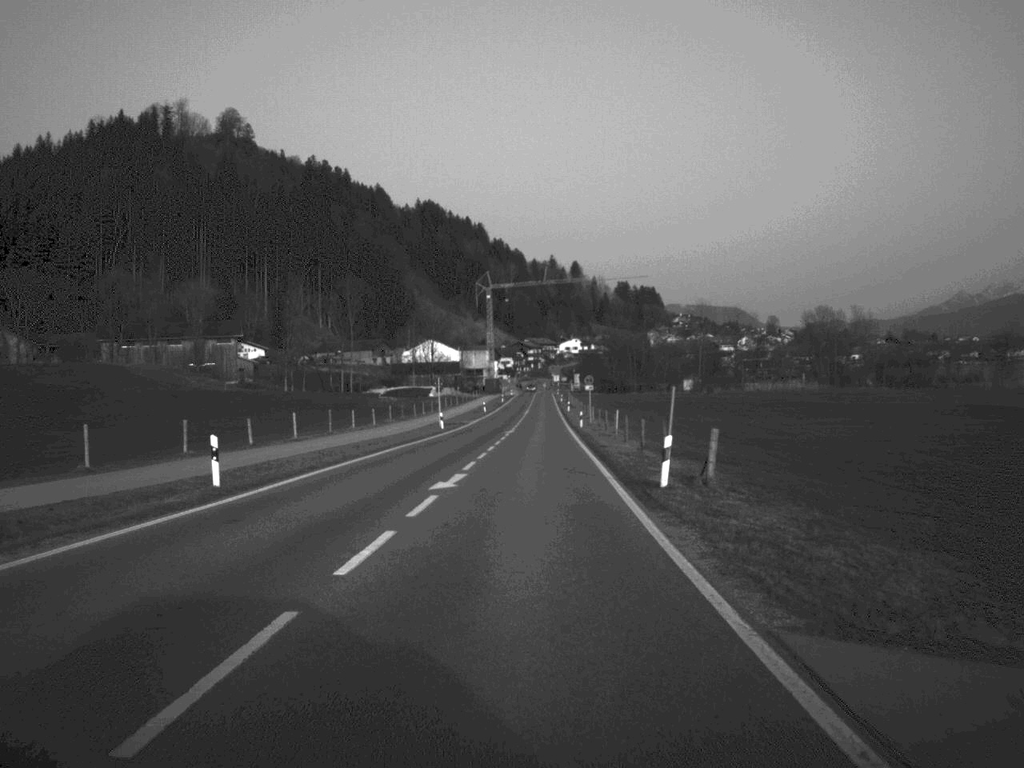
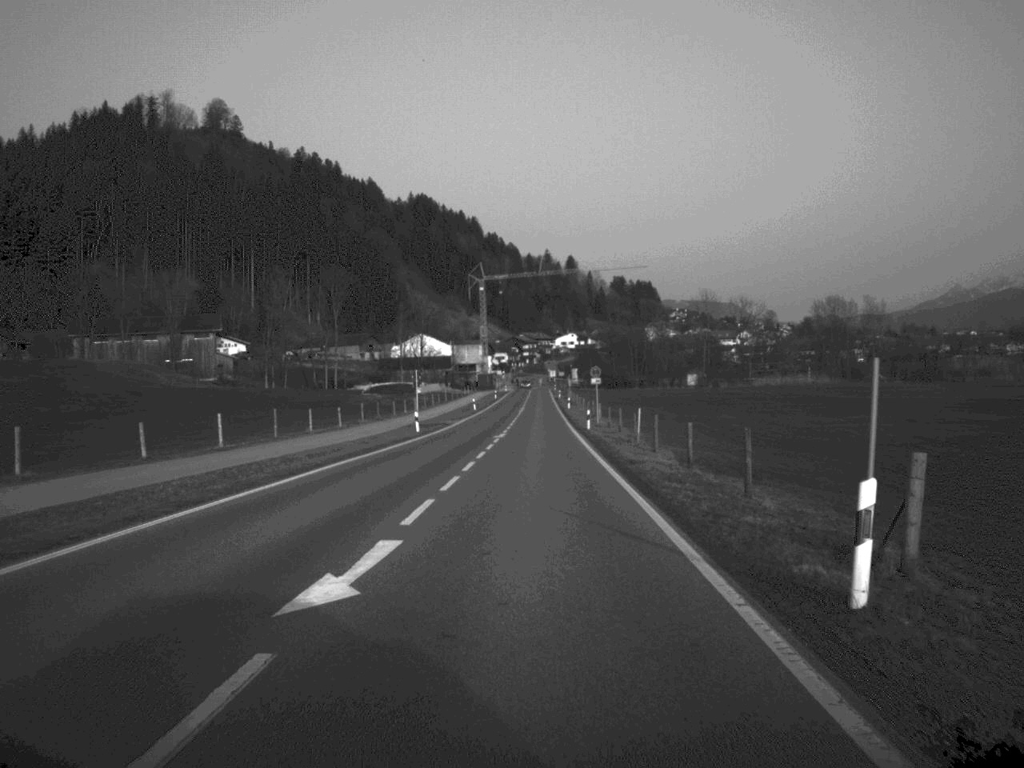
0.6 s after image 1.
(0.0, +13.5) m; 0°
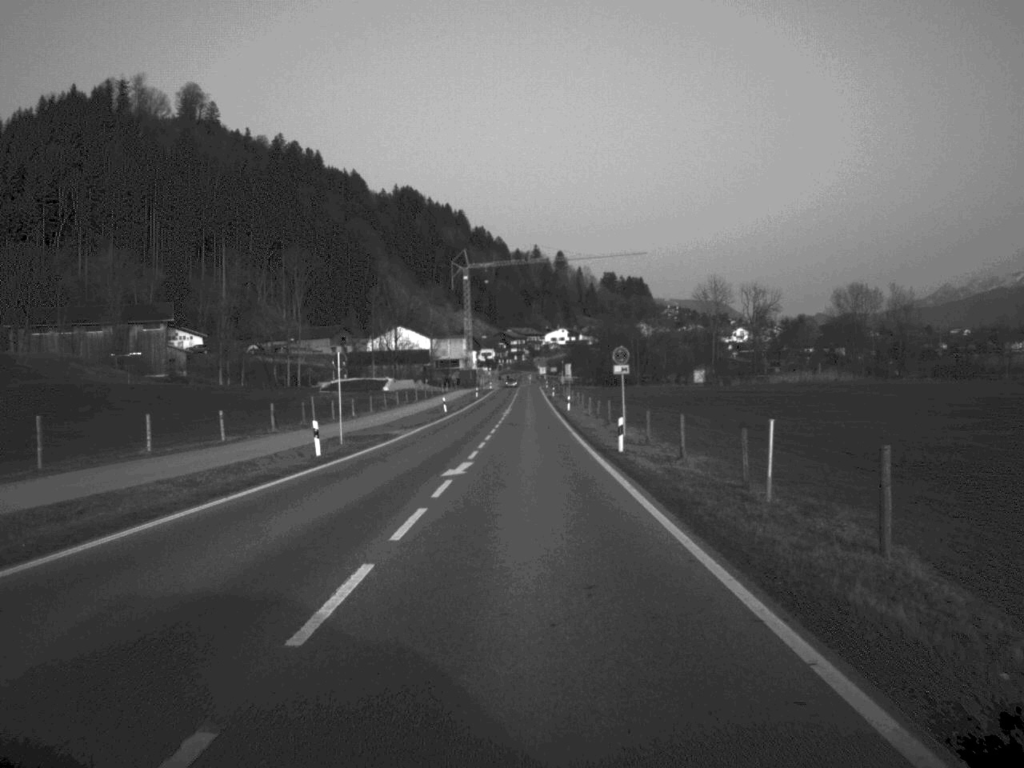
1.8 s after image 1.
(+0.1, +25.6) m; +1°
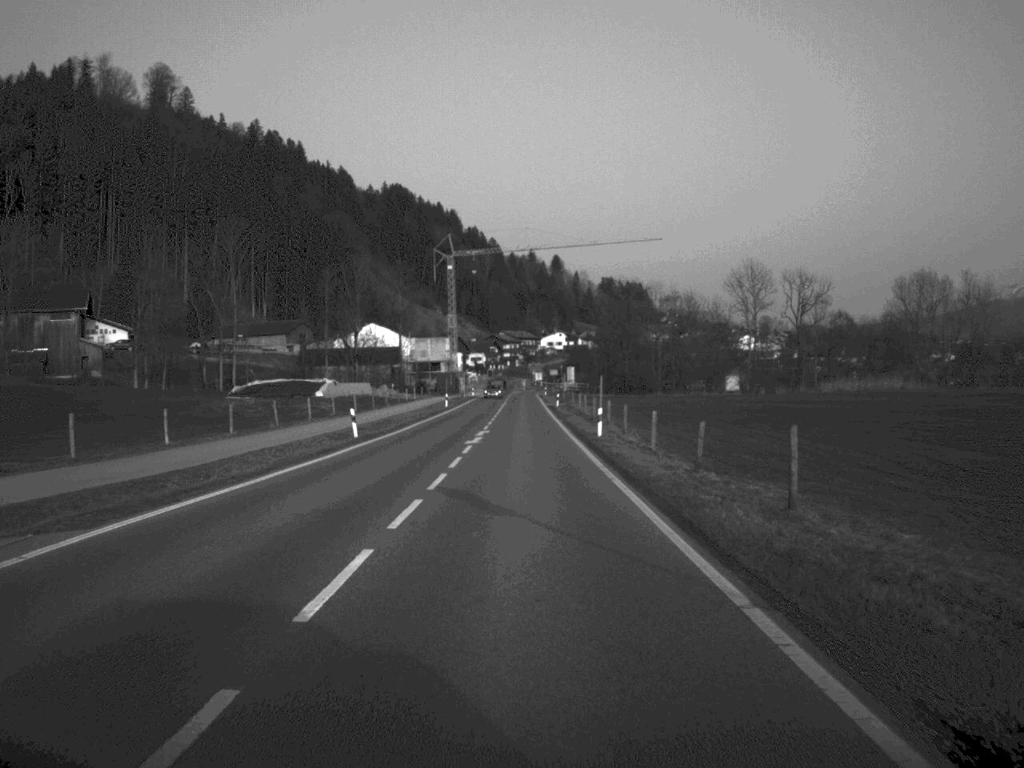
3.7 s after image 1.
(+0.2, +40.8) m; 0°
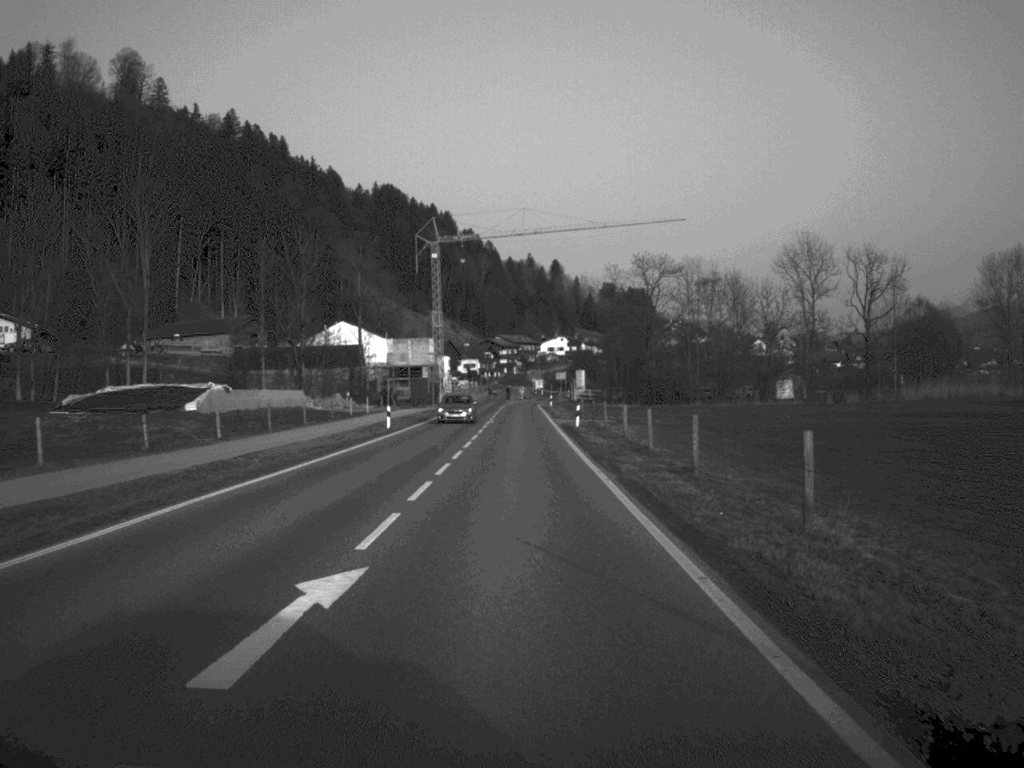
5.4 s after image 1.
(+0.1, +37.4) m; 0°
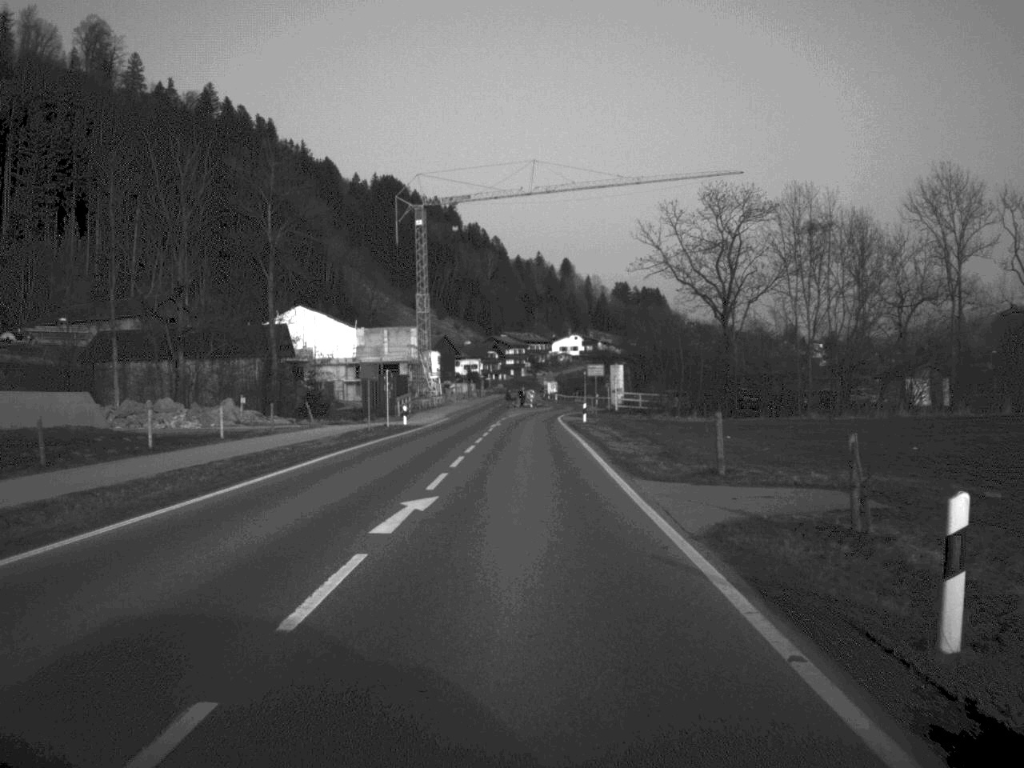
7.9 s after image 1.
(-0.2, +46.2) m; 0°
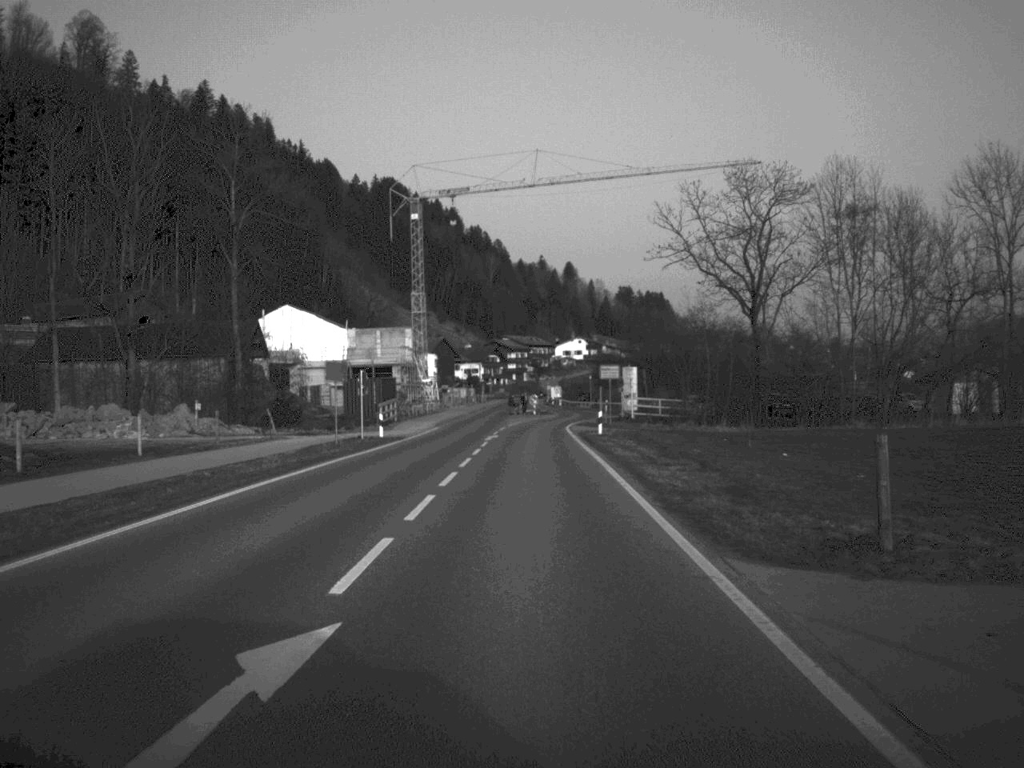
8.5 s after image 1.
(0.0, +10.2) m; 0°
